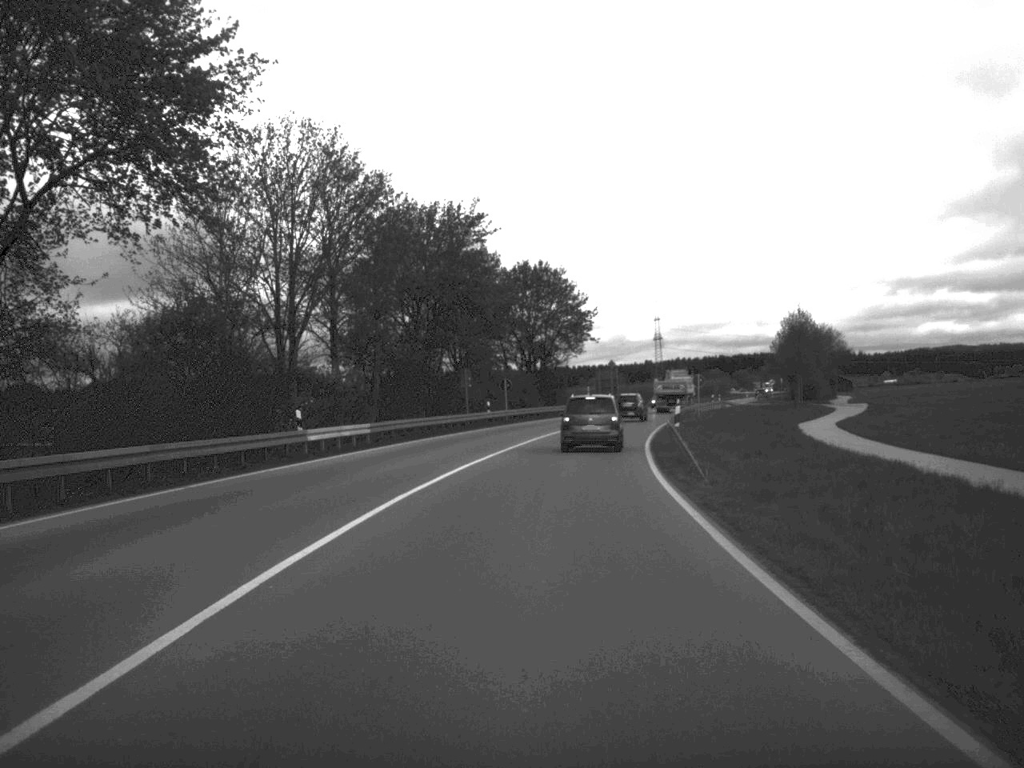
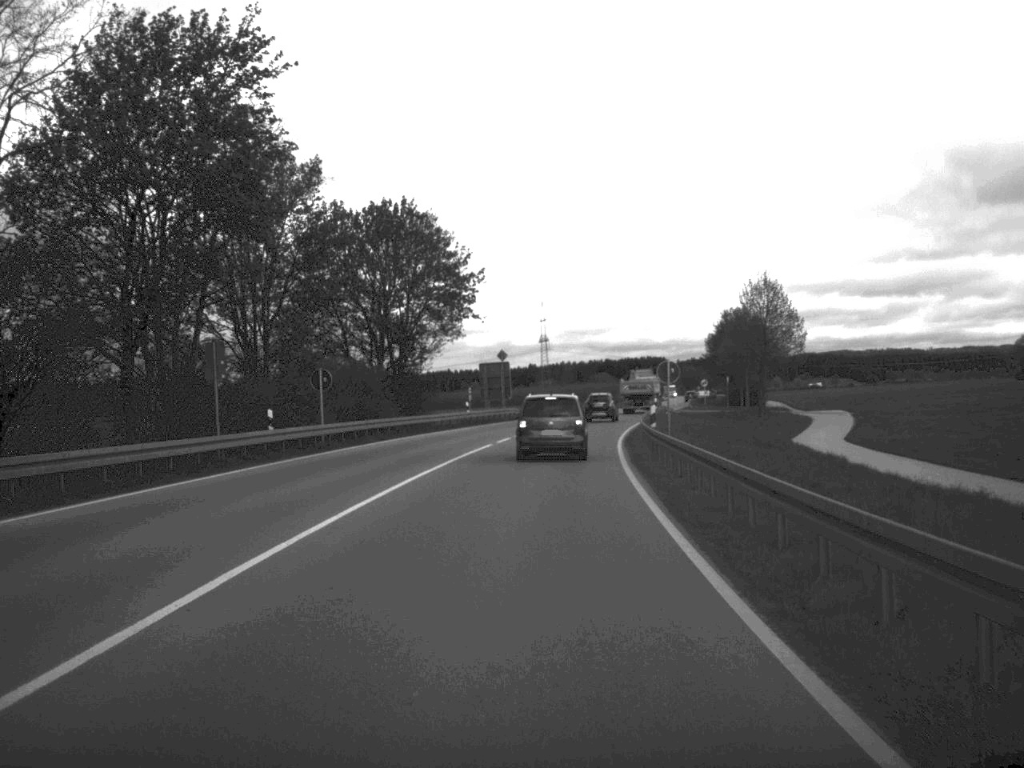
(+1.6, +34.1) m; +5°
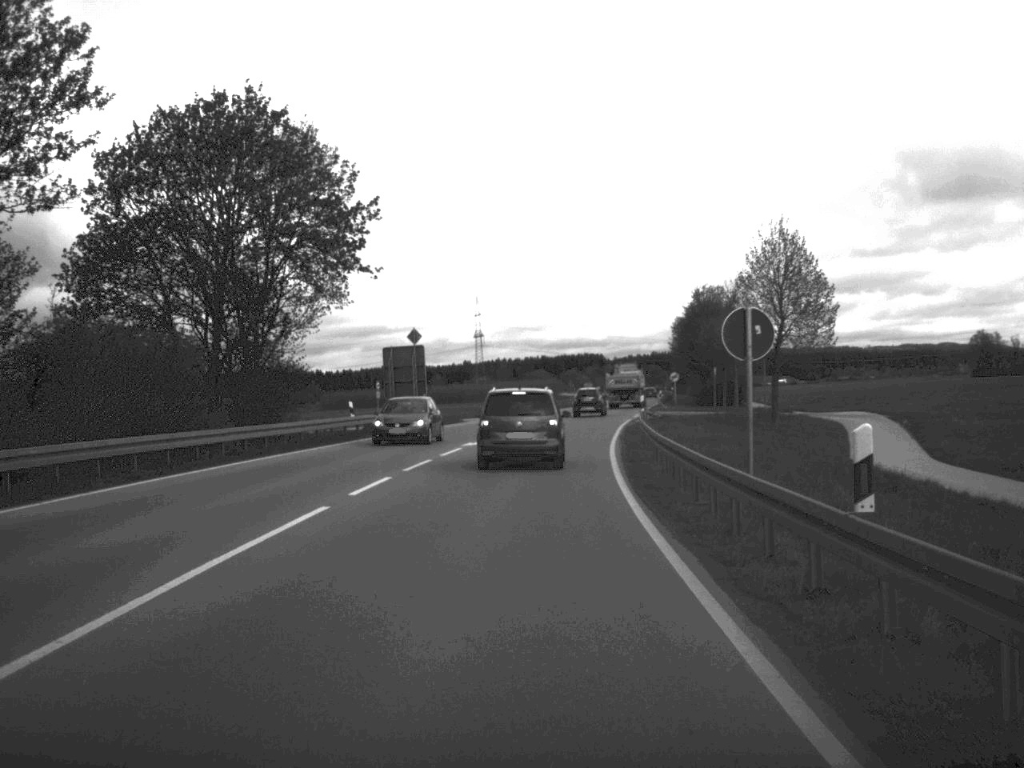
(+0.6, +24.5) m; +3°
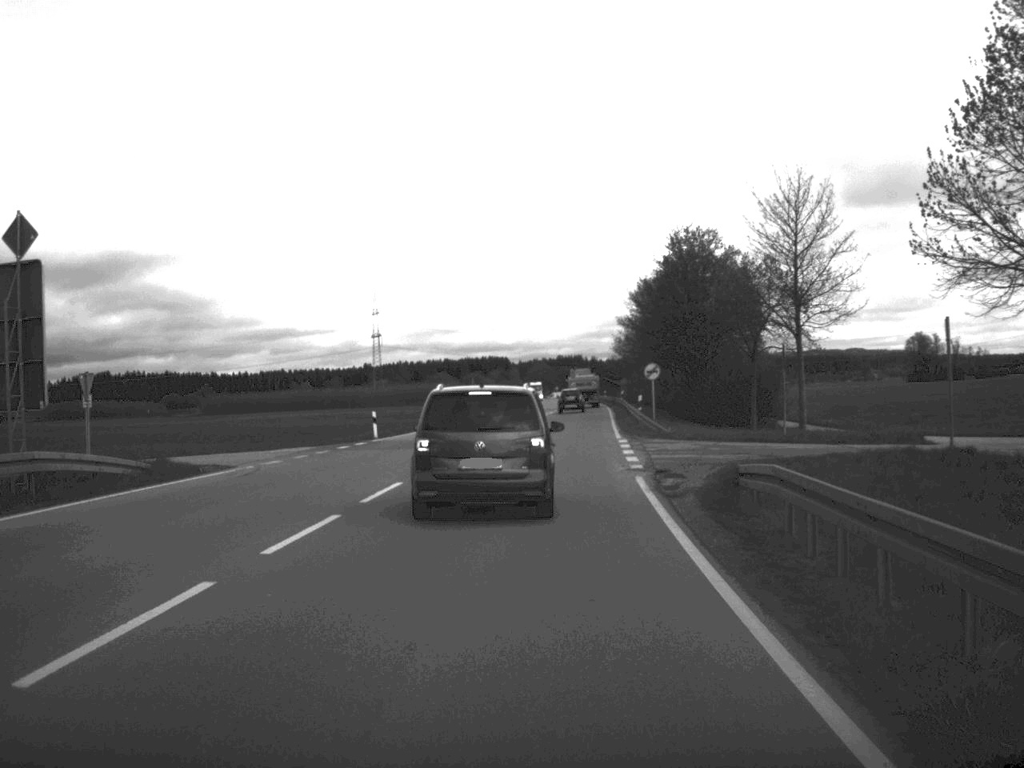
(+1.4, +42.3) m; +4°
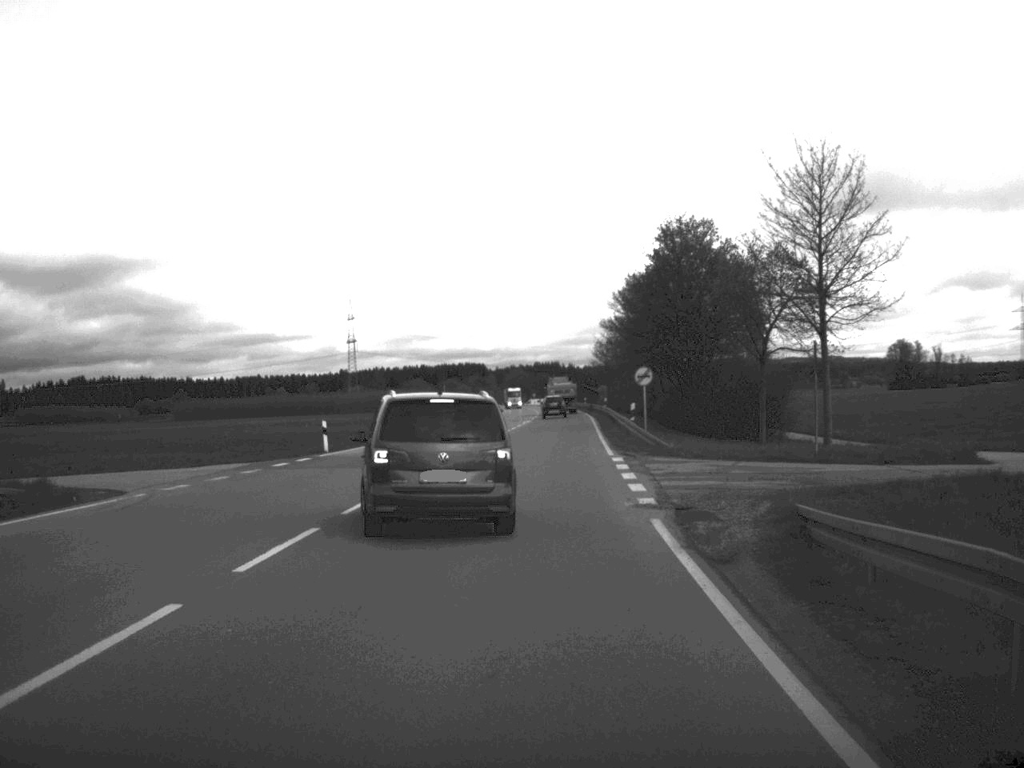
(+0.1, +6.7) m; +1°
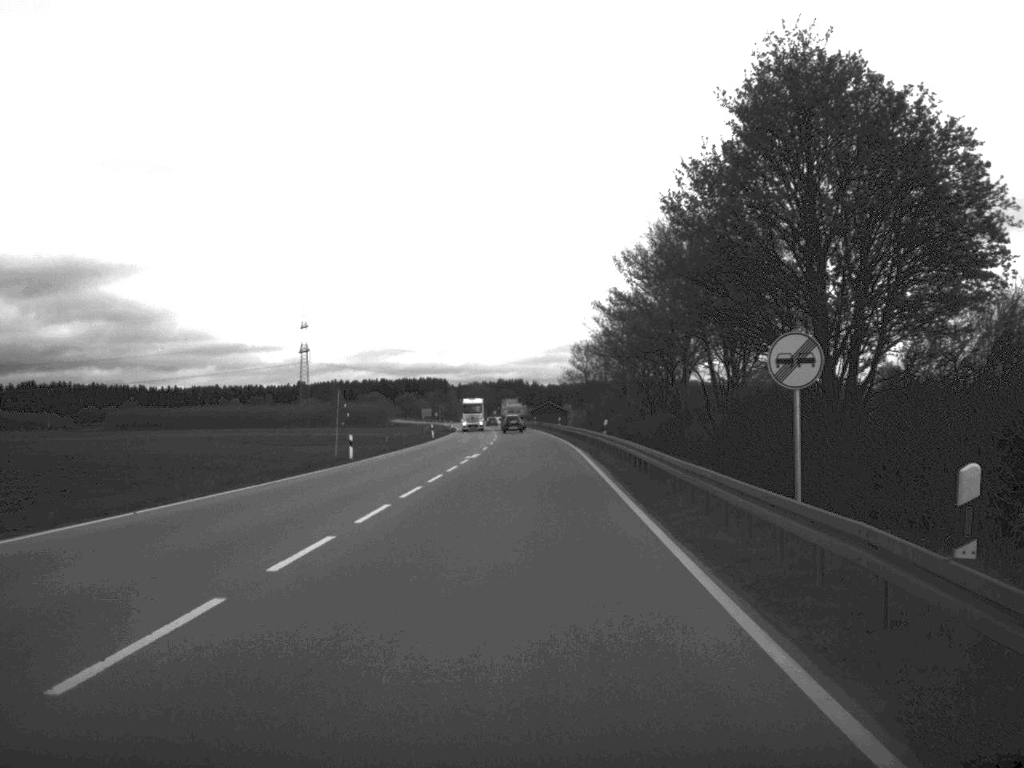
(+0.6, +34.1) m; +1°
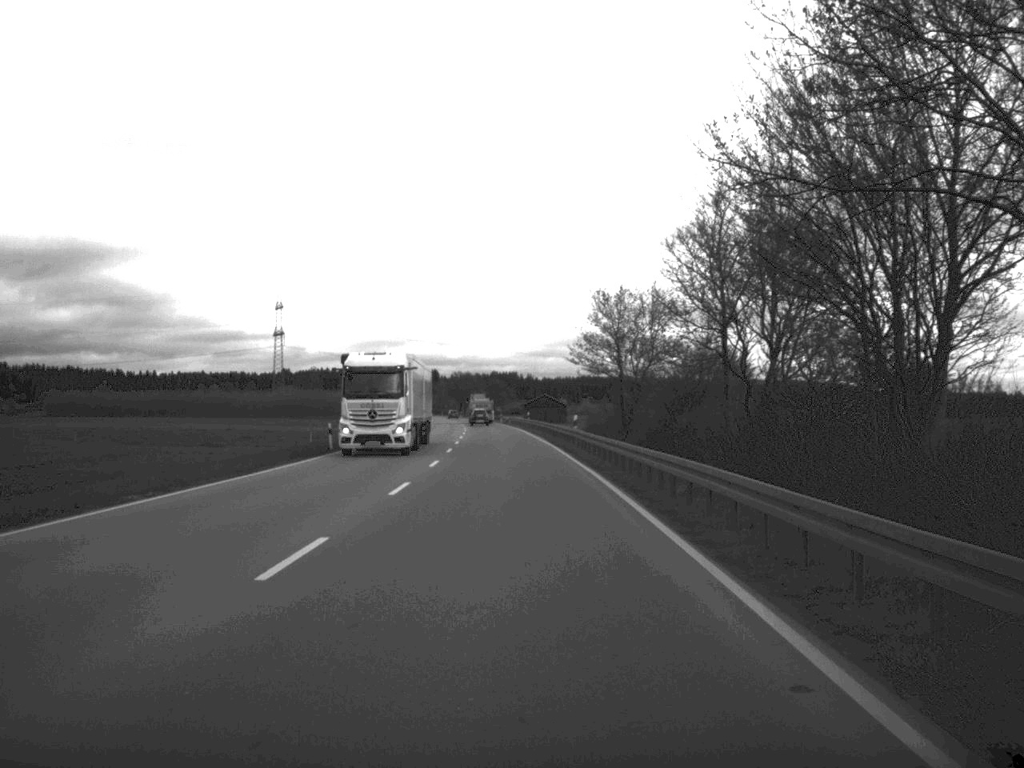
(+0.3, +48.2) m; 0°
